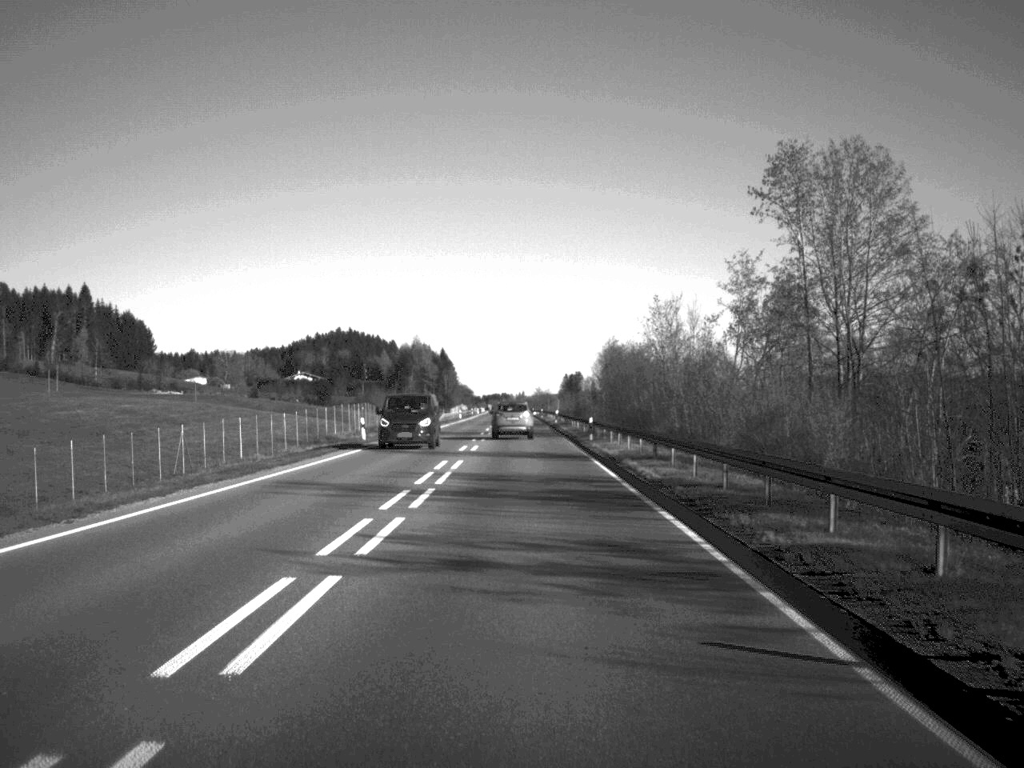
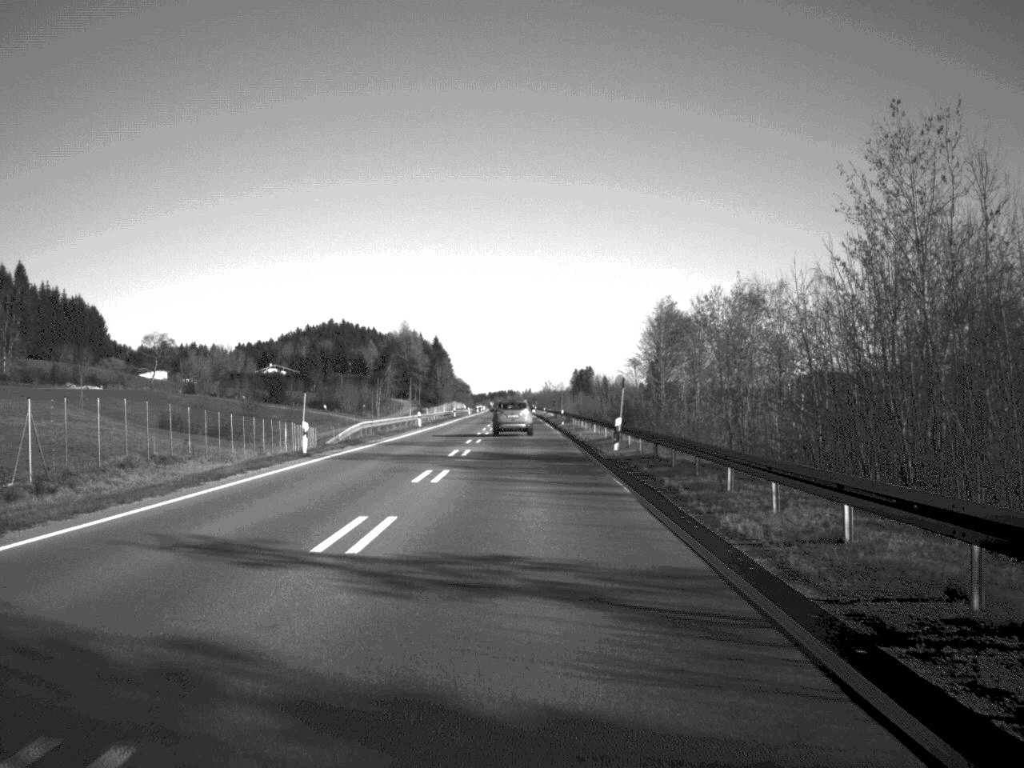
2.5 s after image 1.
(-0.2, +65.3) m; 0°
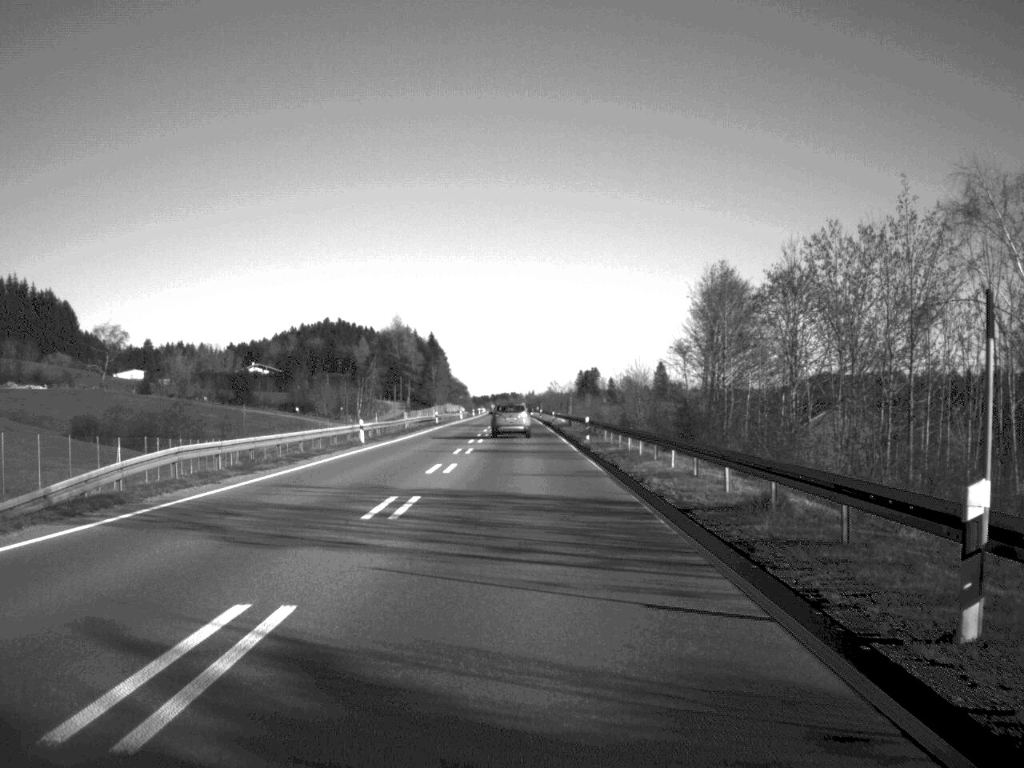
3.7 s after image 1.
(0.0, +31.8) m; 0°
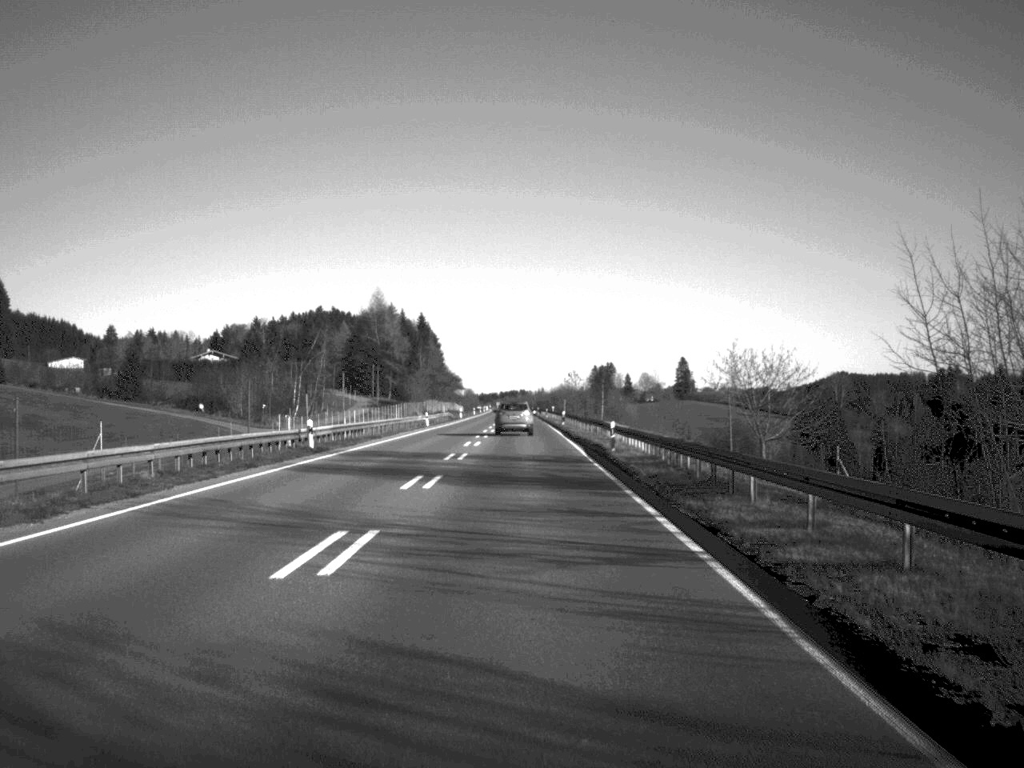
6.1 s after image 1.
(-0.3, +65.8) m; -1°
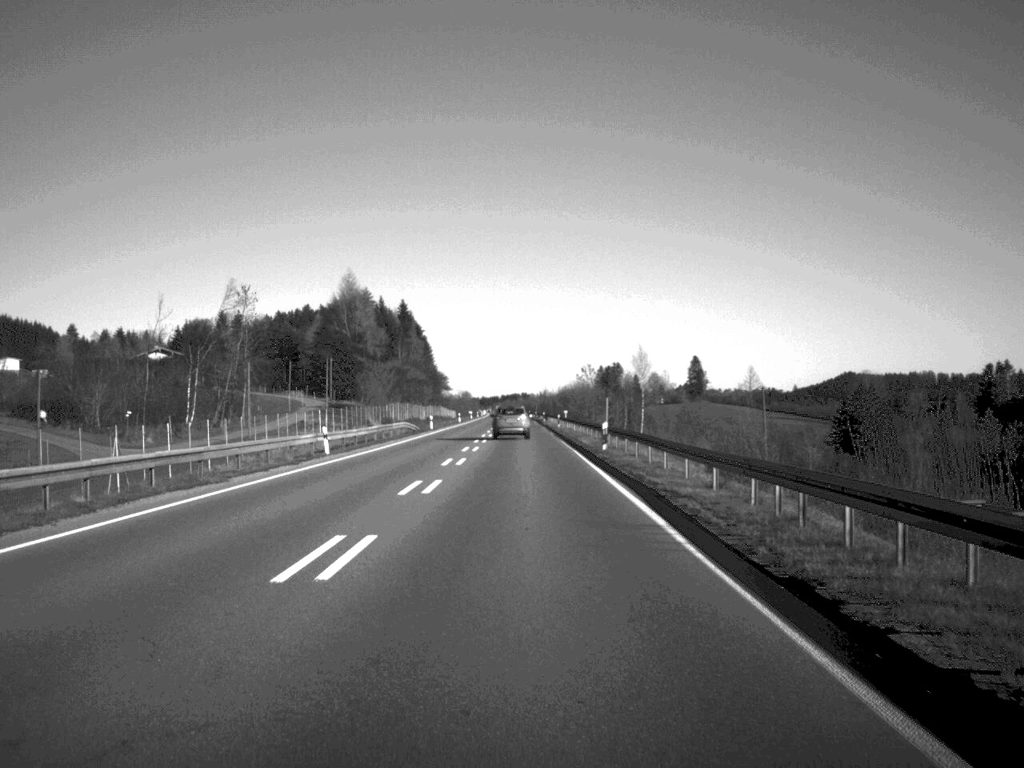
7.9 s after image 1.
(0.0, +47.7) m; 0°
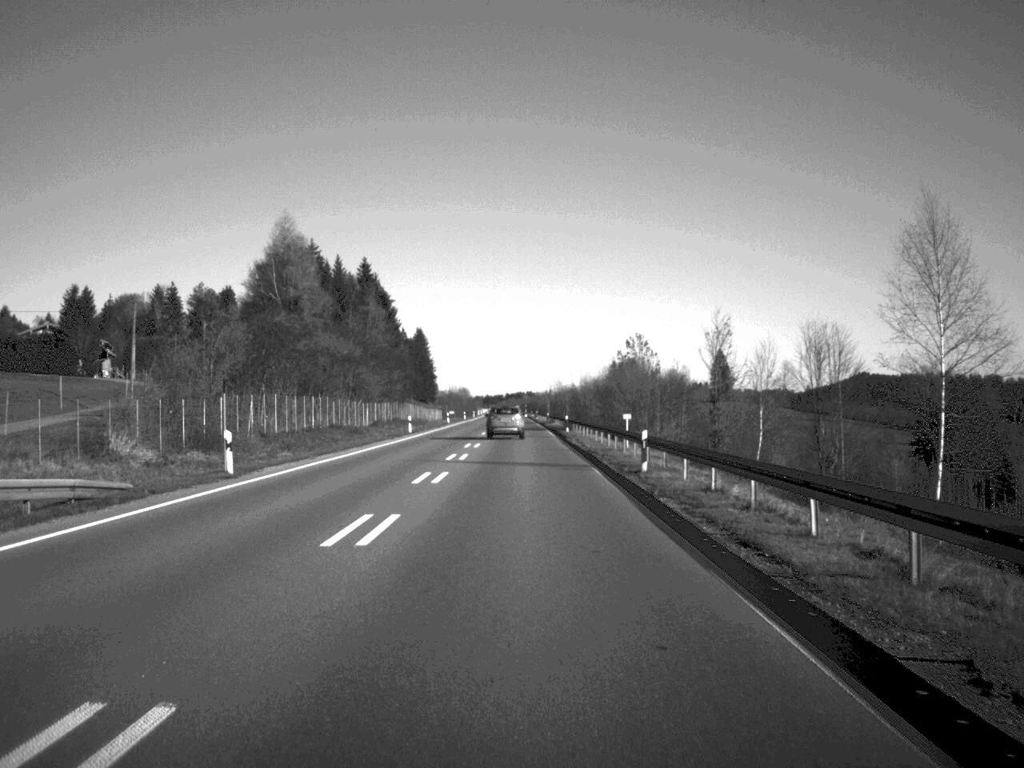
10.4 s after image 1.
(-0.2, +68.6) m; 0°
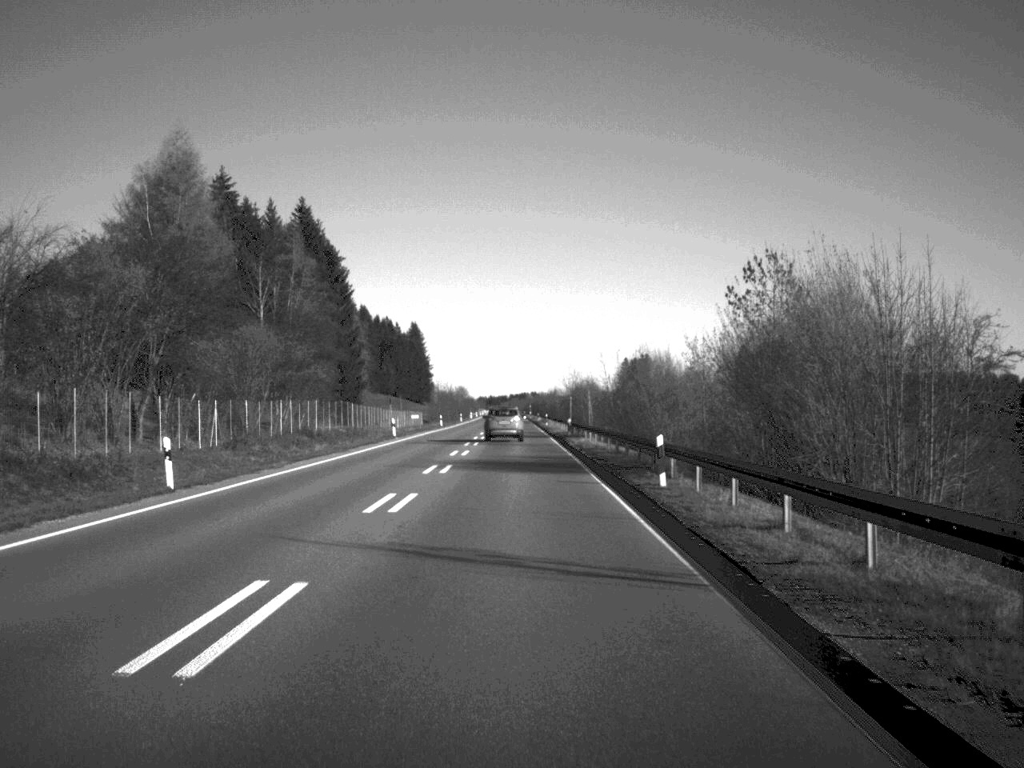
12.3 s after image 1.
(-0.1, +54.9) m; 0°
